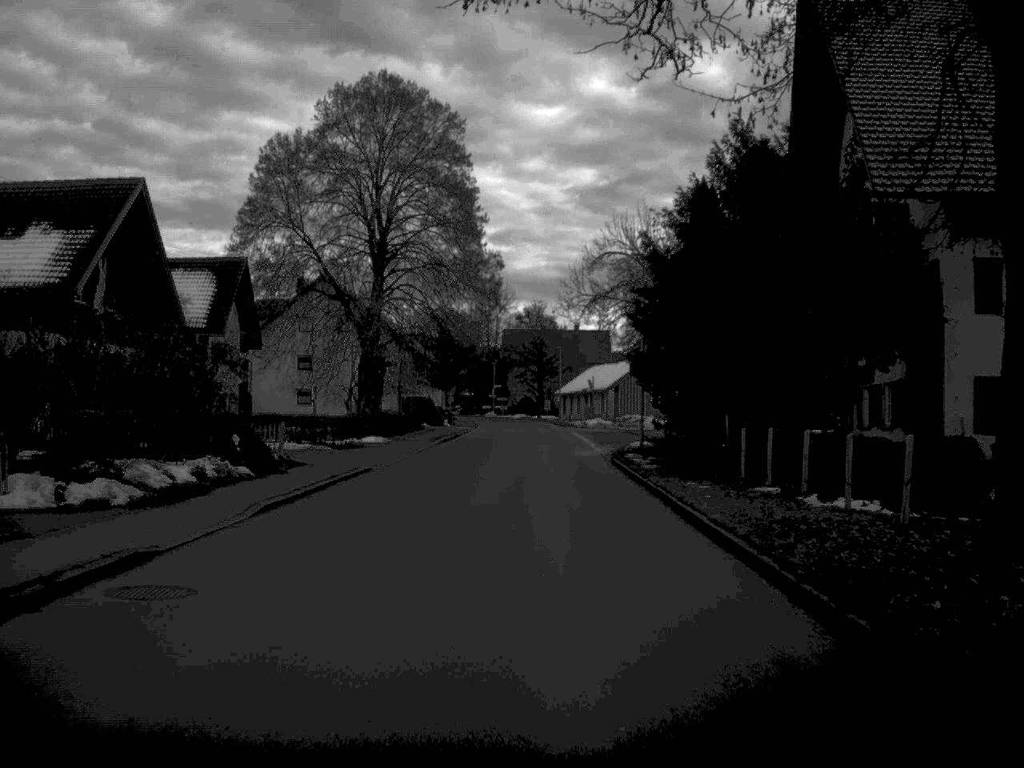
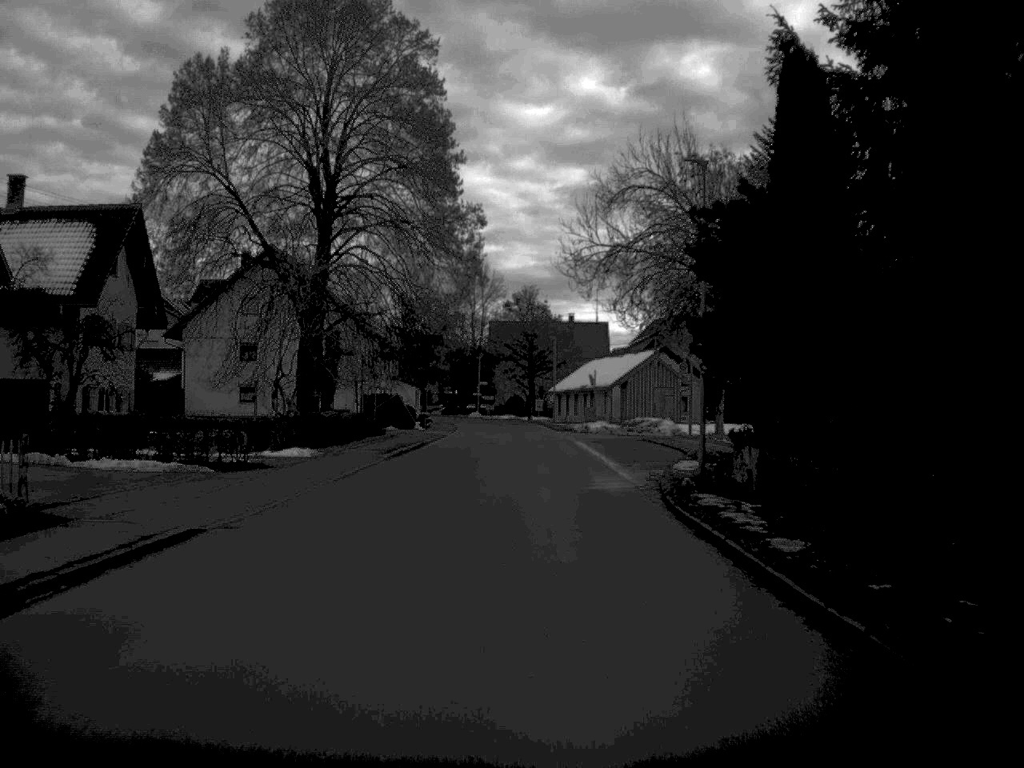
(+0.1, +15.9) m; 0°
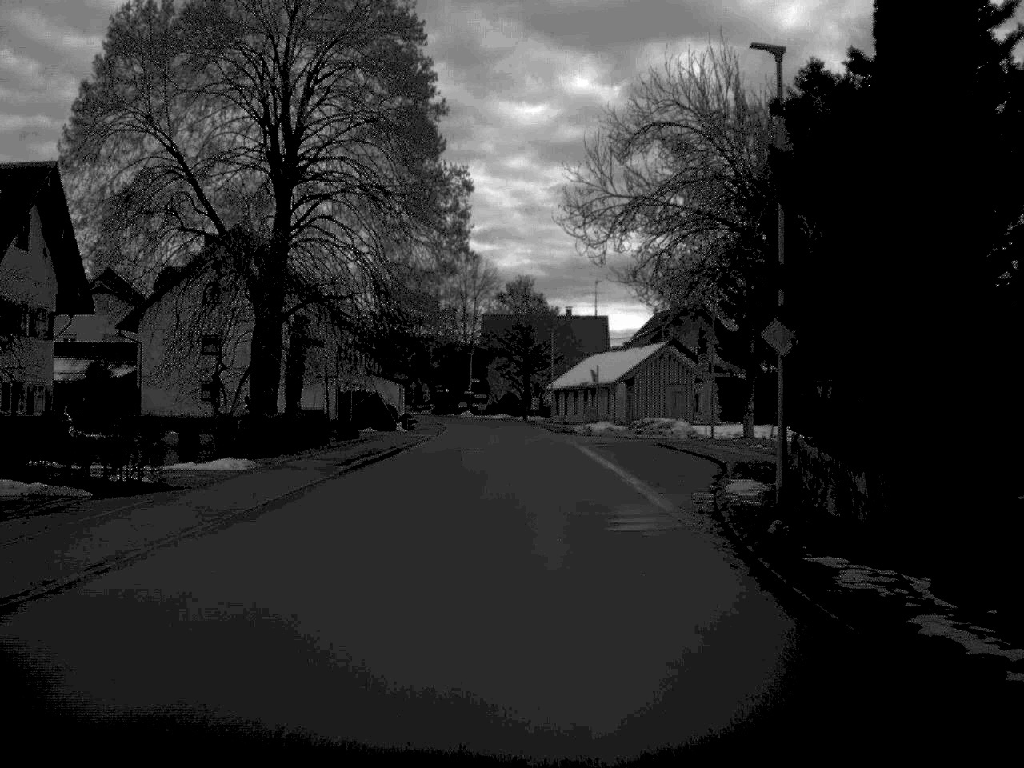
(0.0, +8.1) m; 0°
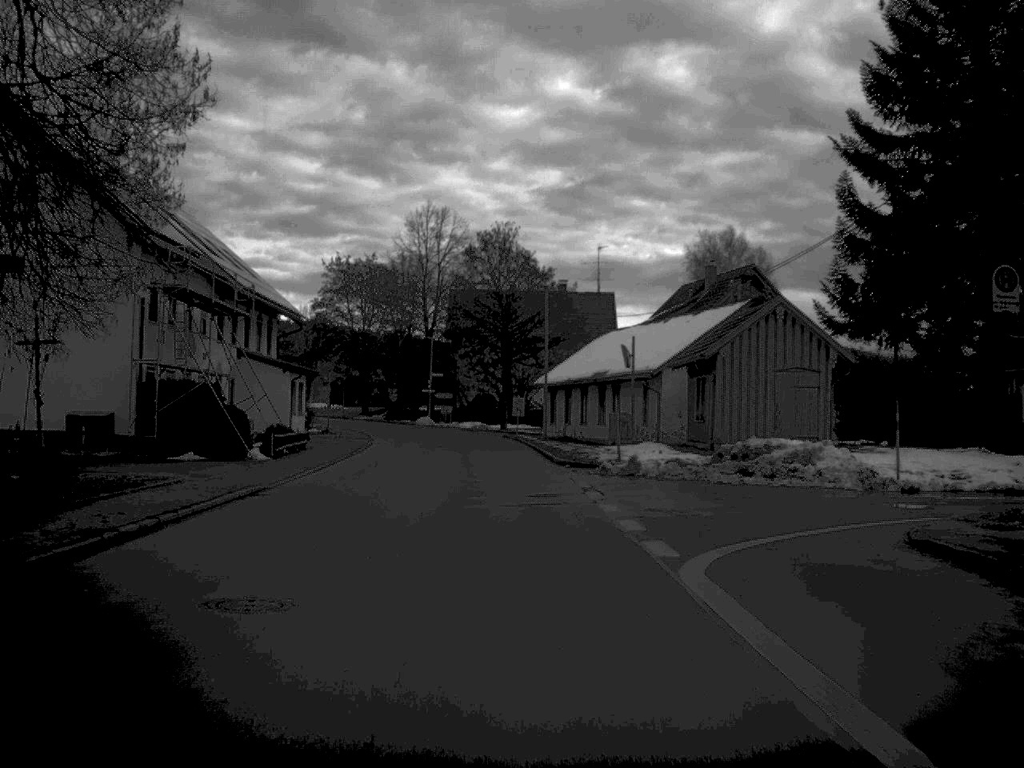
(+0.2, +32.9) m; +1°
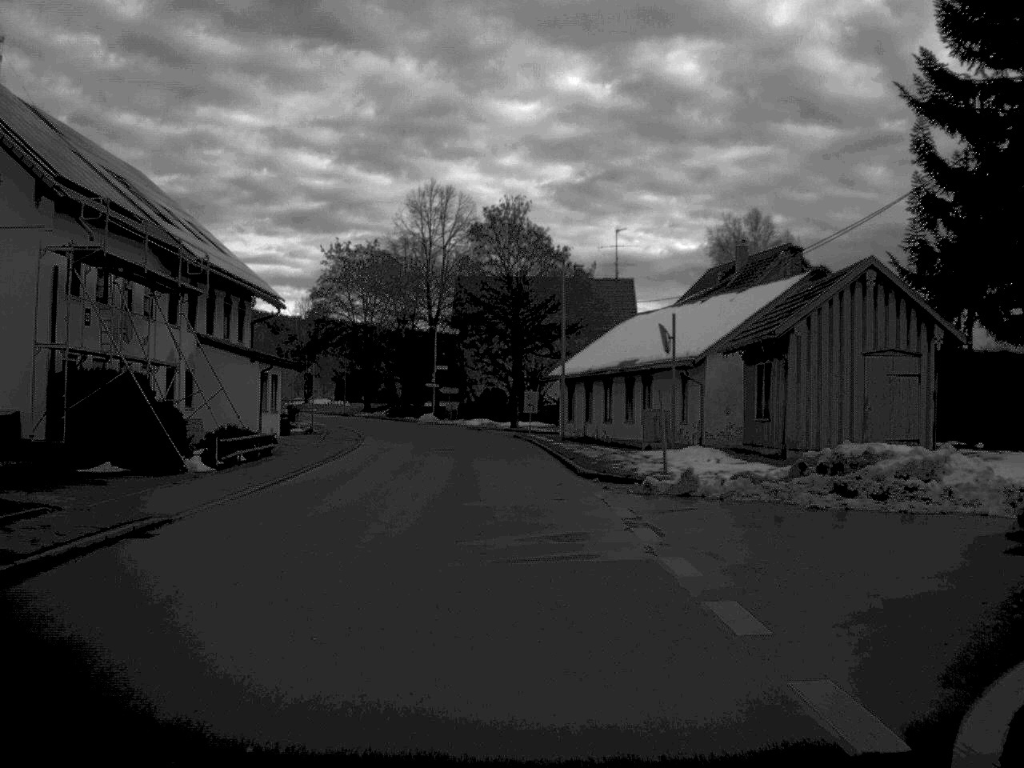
(0.0, +7.8) m; -1°
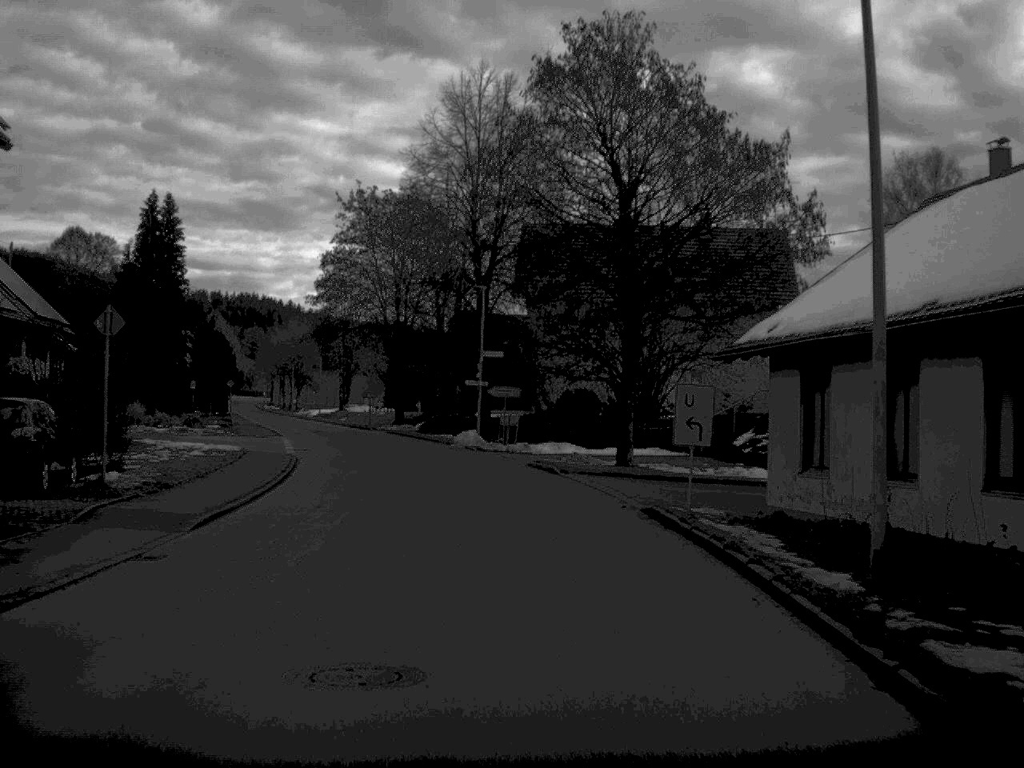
(-1.0, +33.0) m; -4°
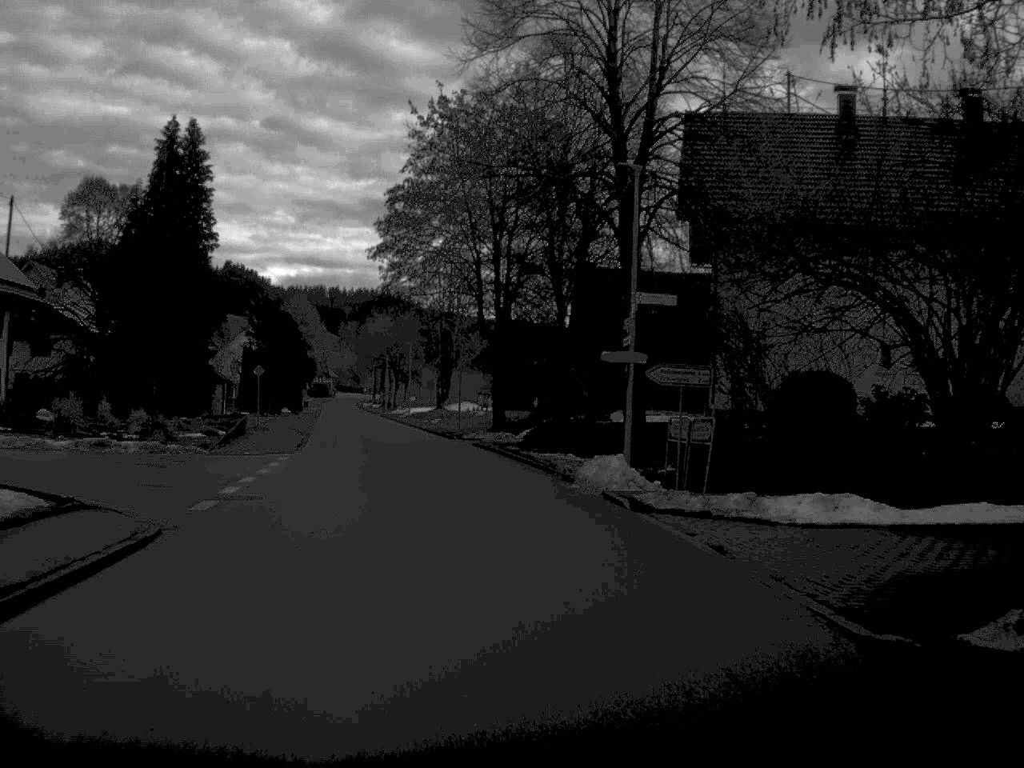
(-1.3, +25.0) m; -6°
